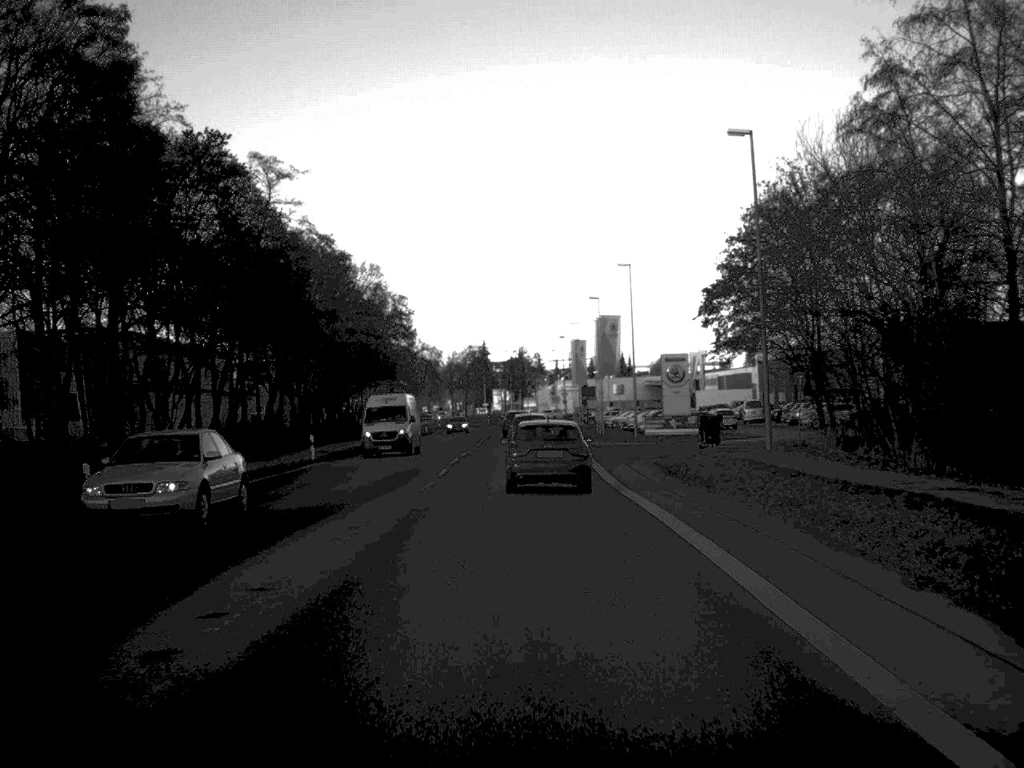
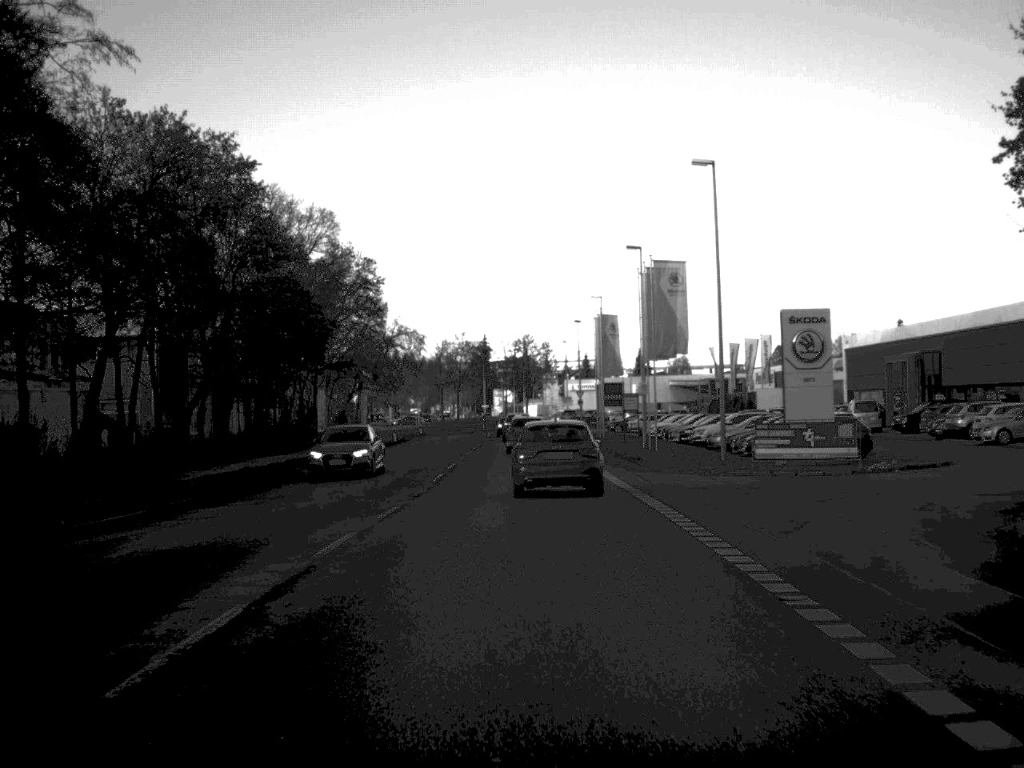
(-0.1, +32.0) m; 0°
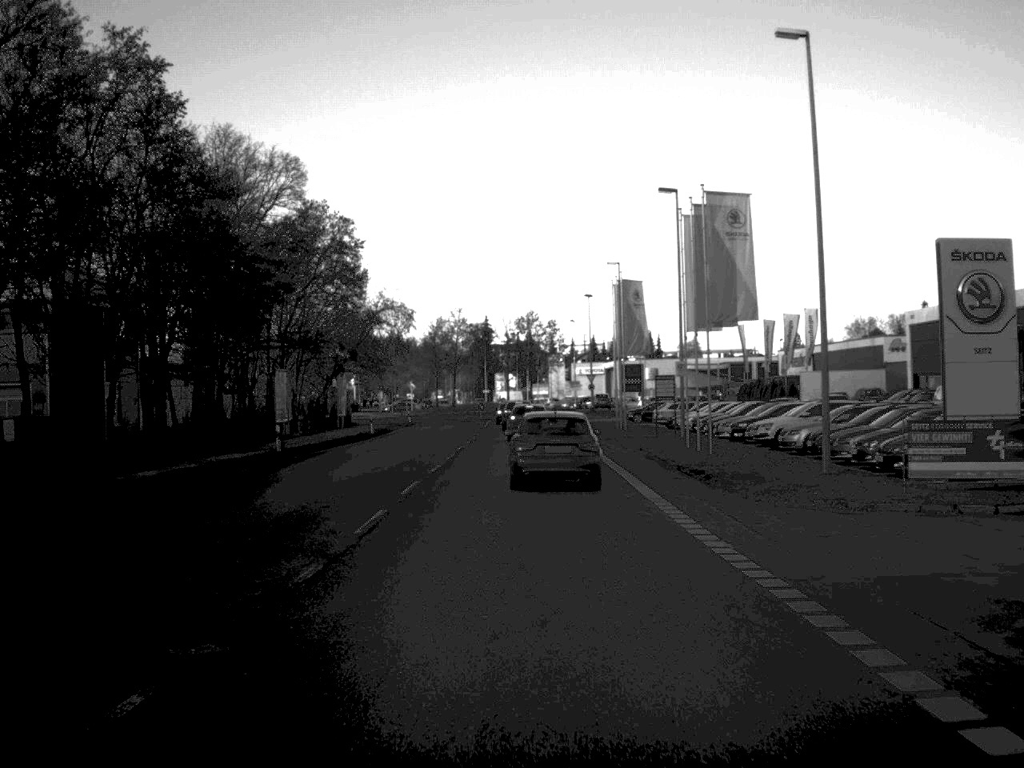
(0.0, +14.6) m; 0°
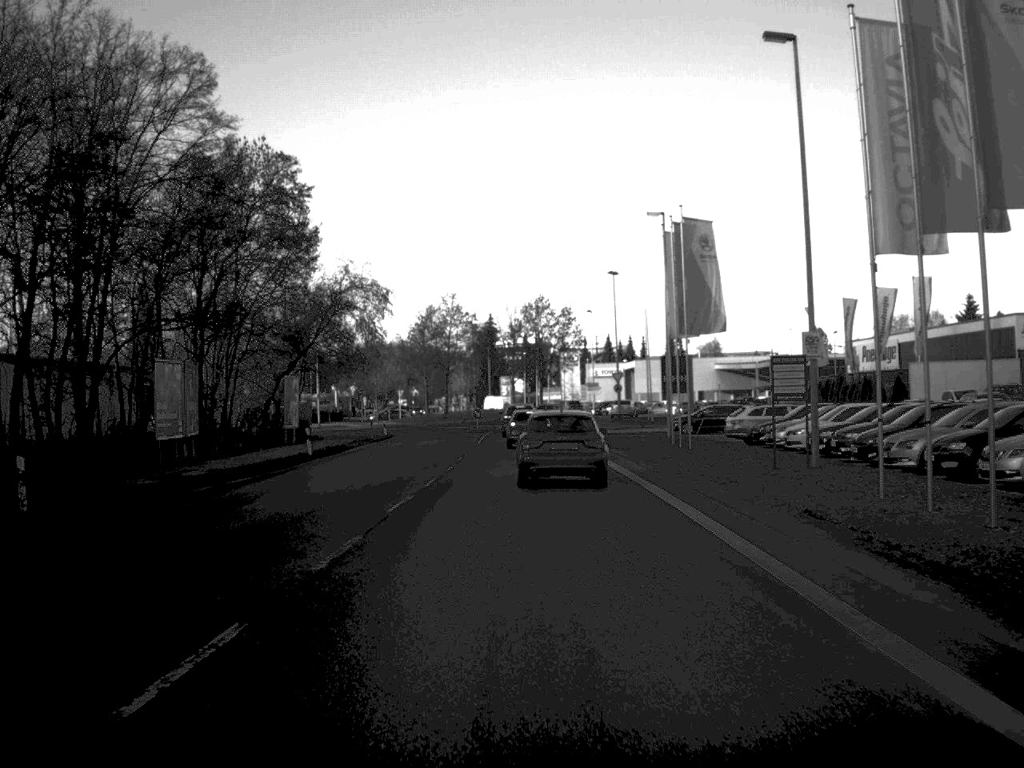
(-0.1, +22.9) m; 0°
